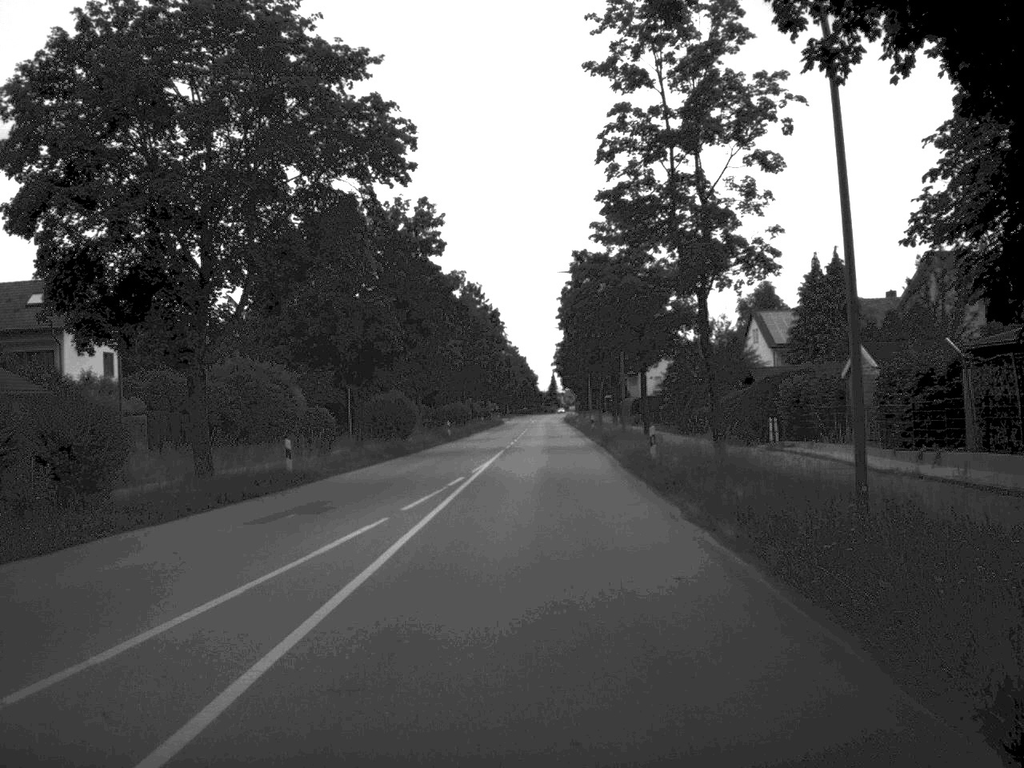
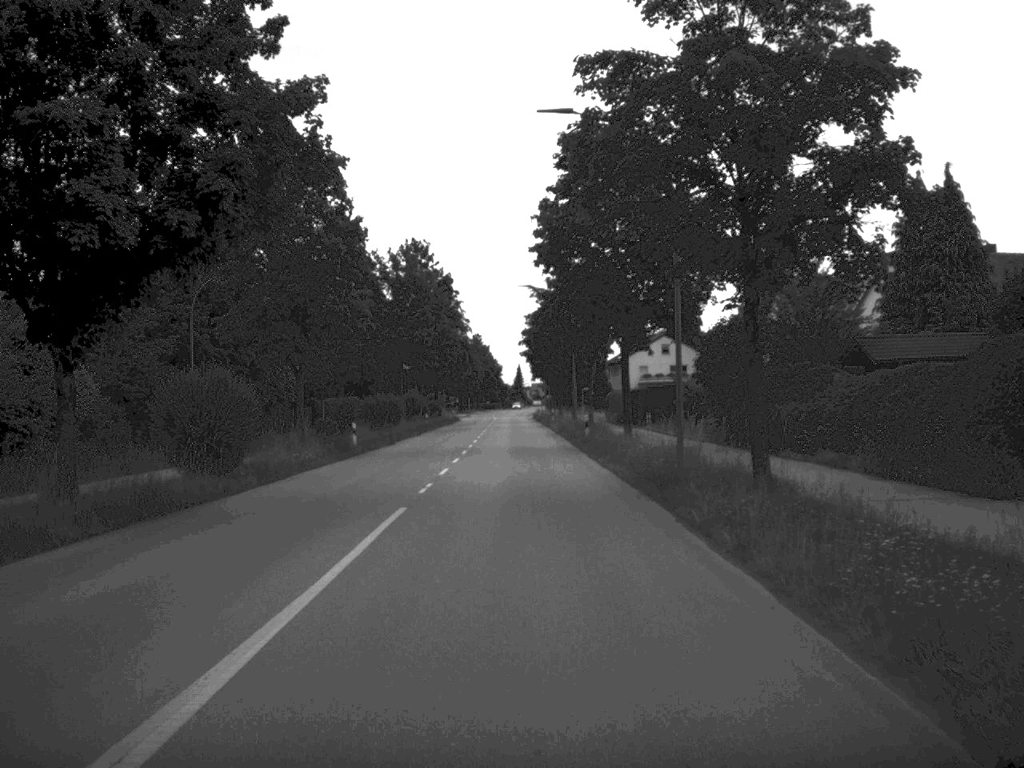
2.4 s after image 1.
(+0.4, +28.8) m; +1°
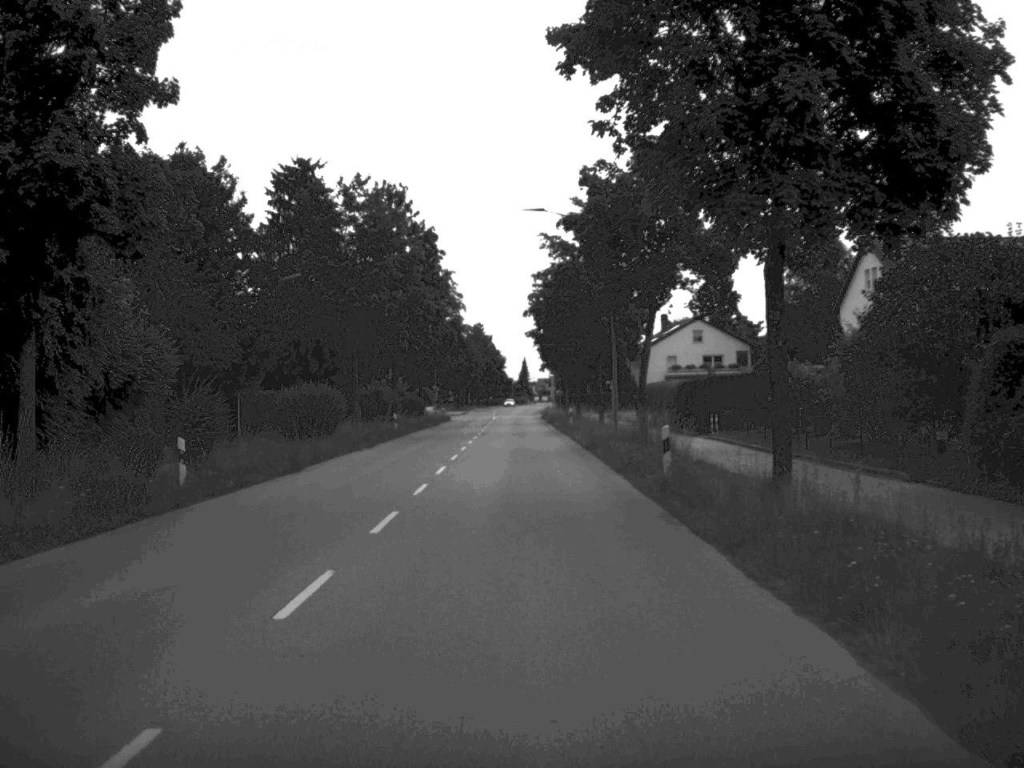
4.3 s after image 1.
(-0.1, +24.6) m; 0°
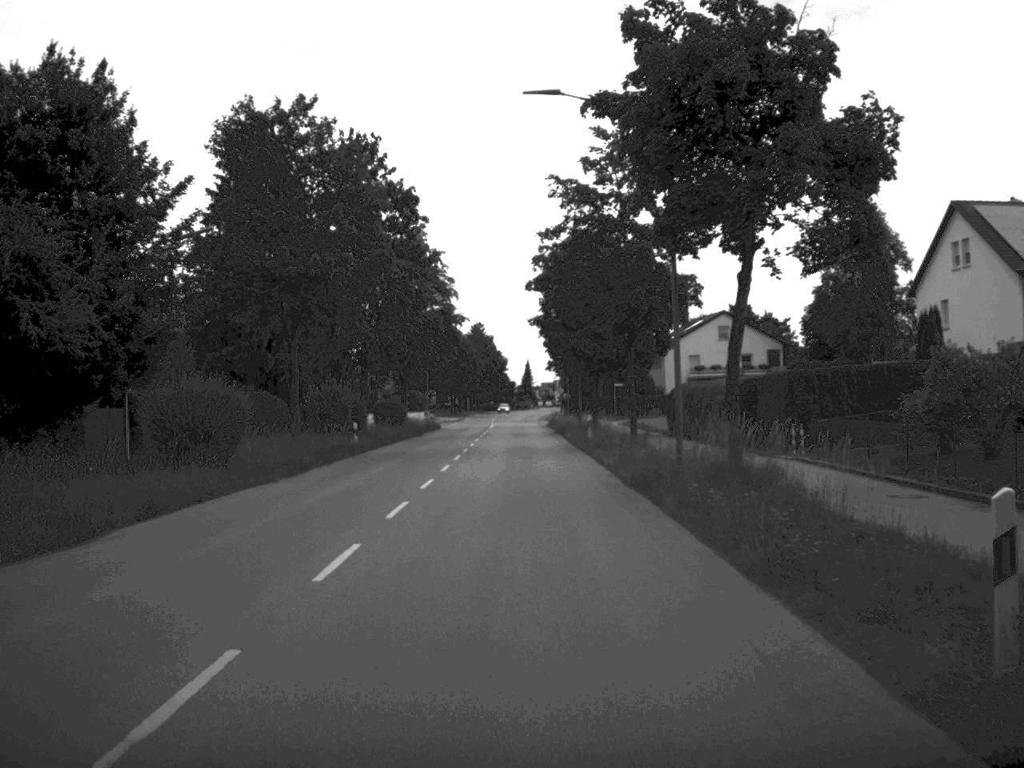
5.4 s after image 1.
(0.0, +15.7) m; 0°
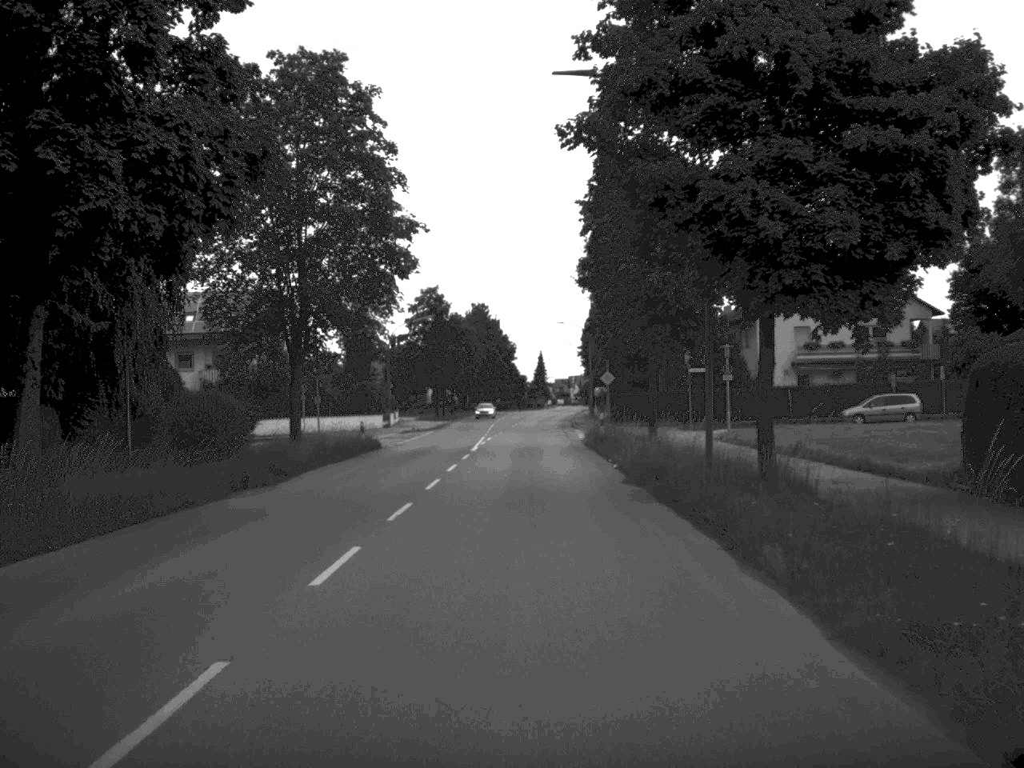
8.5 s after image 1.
(-0.3, +42.5) m; -1°
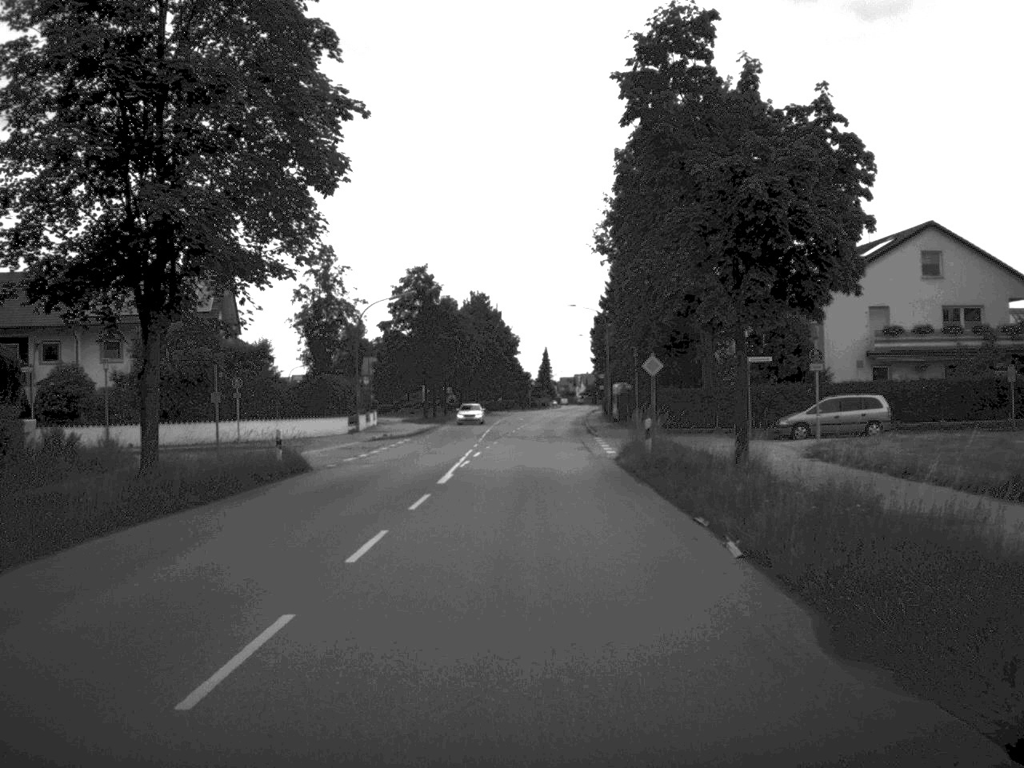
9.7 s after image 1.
(0.0, +16.3) m; 0°
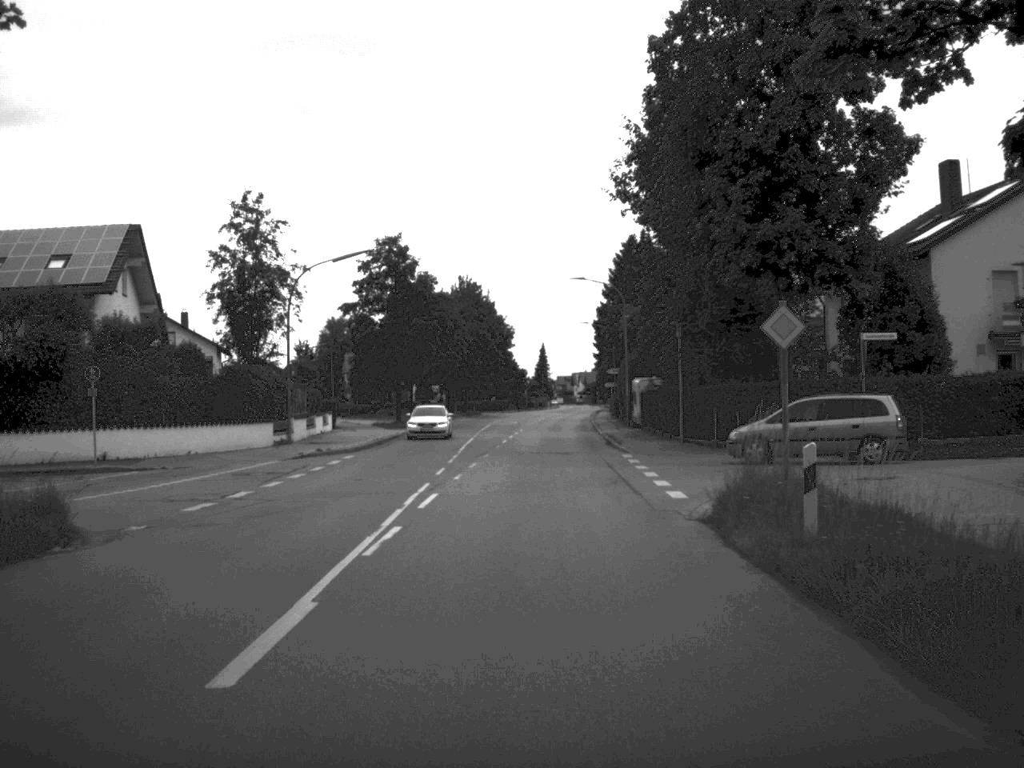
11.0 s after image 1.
(0.0, +17.1) m; 0°
